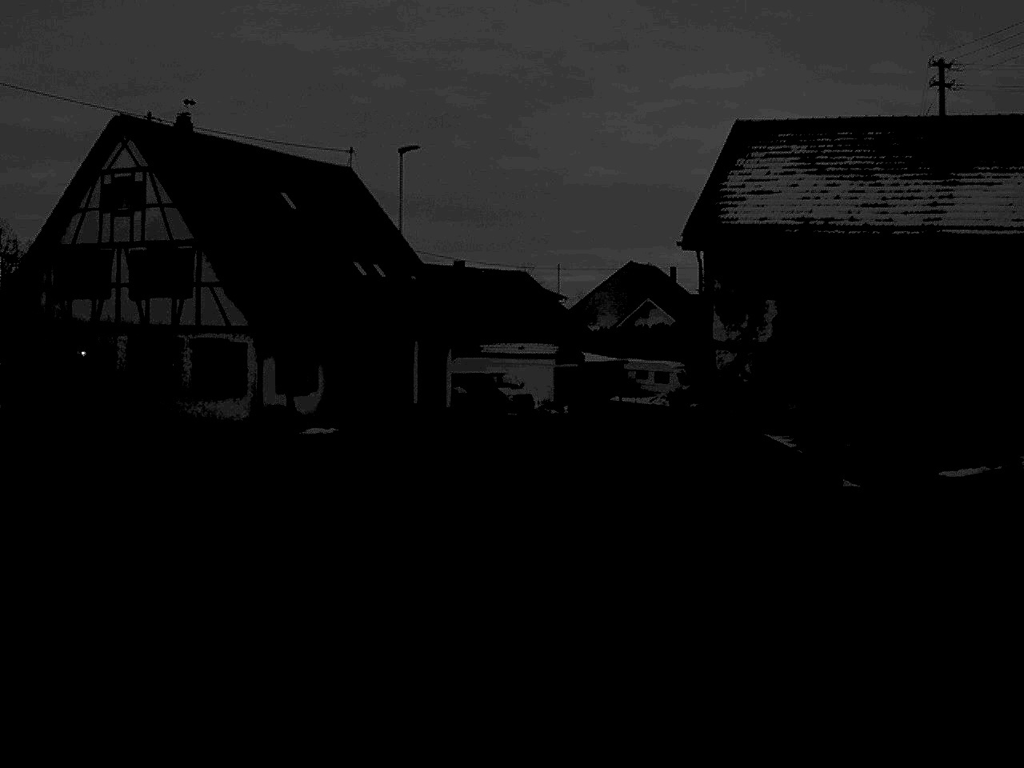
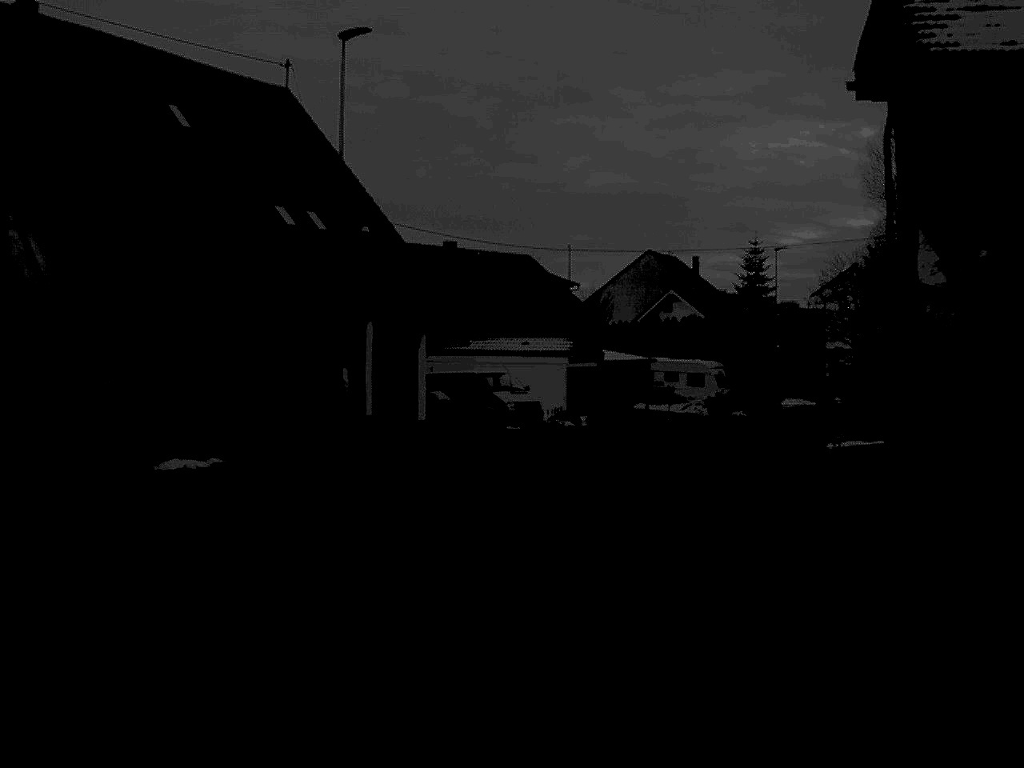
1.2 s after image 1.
(0.0, +14.1) m; 0°
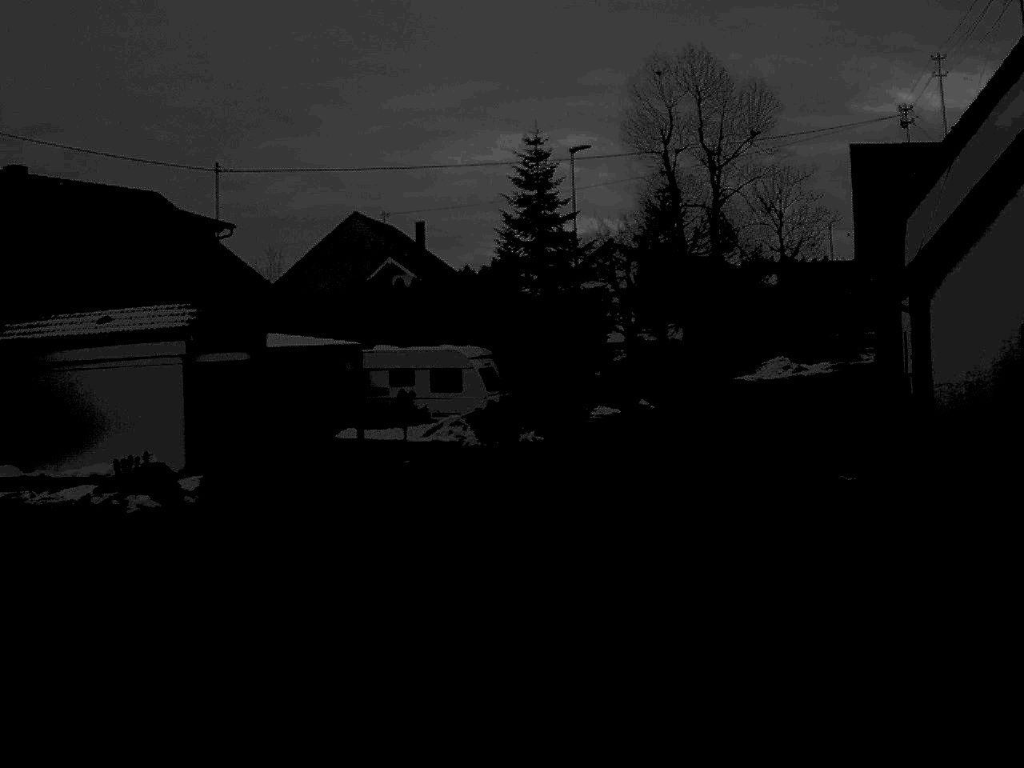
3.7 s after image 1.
(+2.6, +29.1) m; +13°
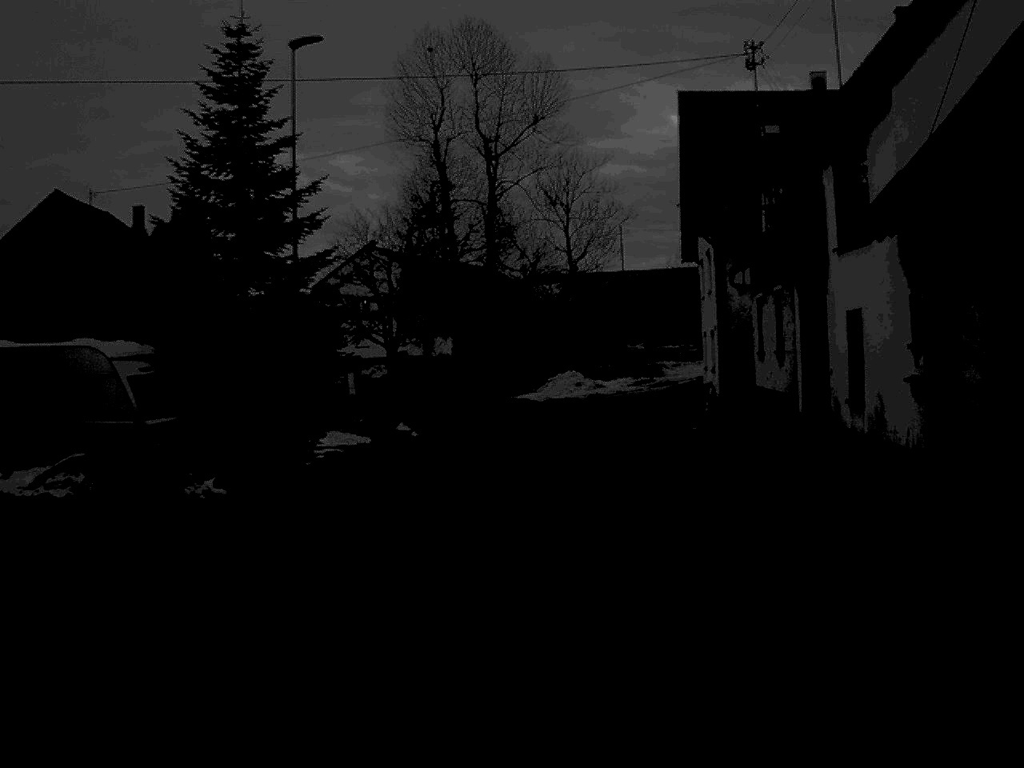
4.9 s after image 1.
(+1.3, +14.0) m; +10°
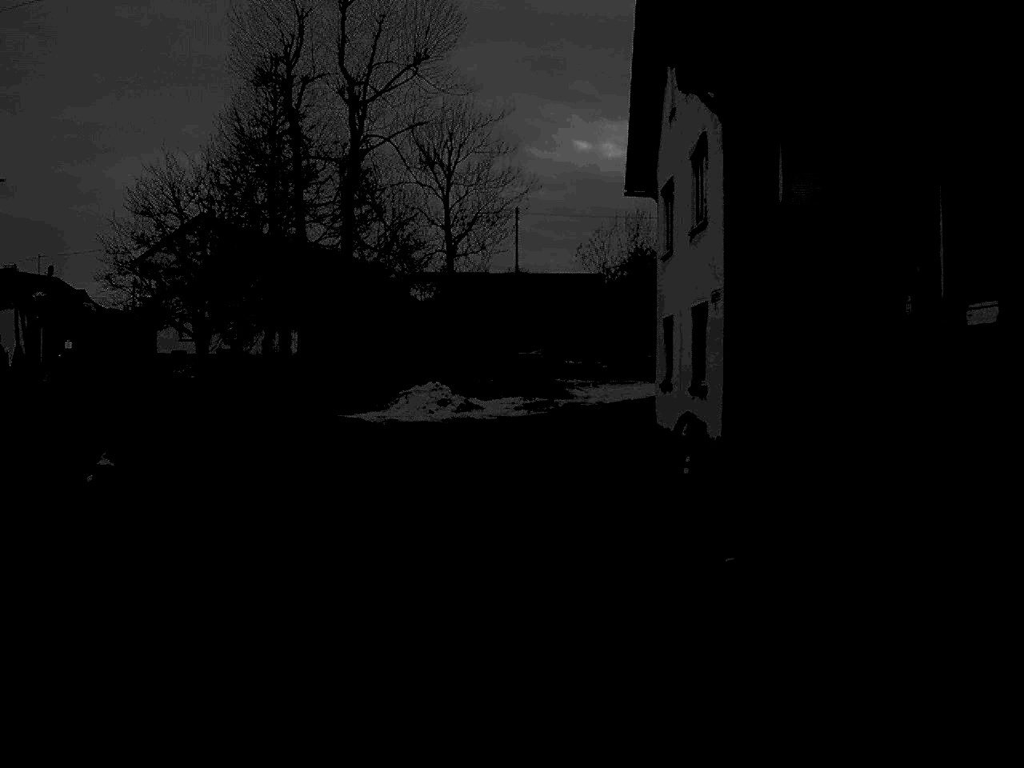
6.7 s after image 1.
(+1.5, +21.5) m; +4°
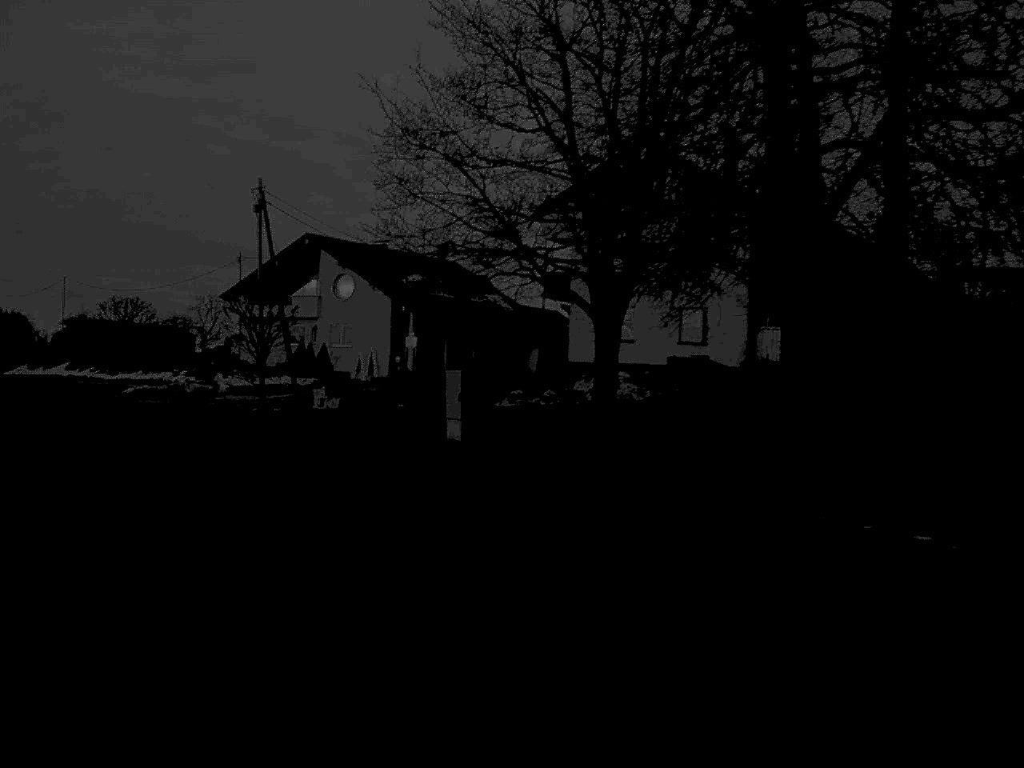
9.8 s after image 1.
(-6.3, +33.4) m; -22°
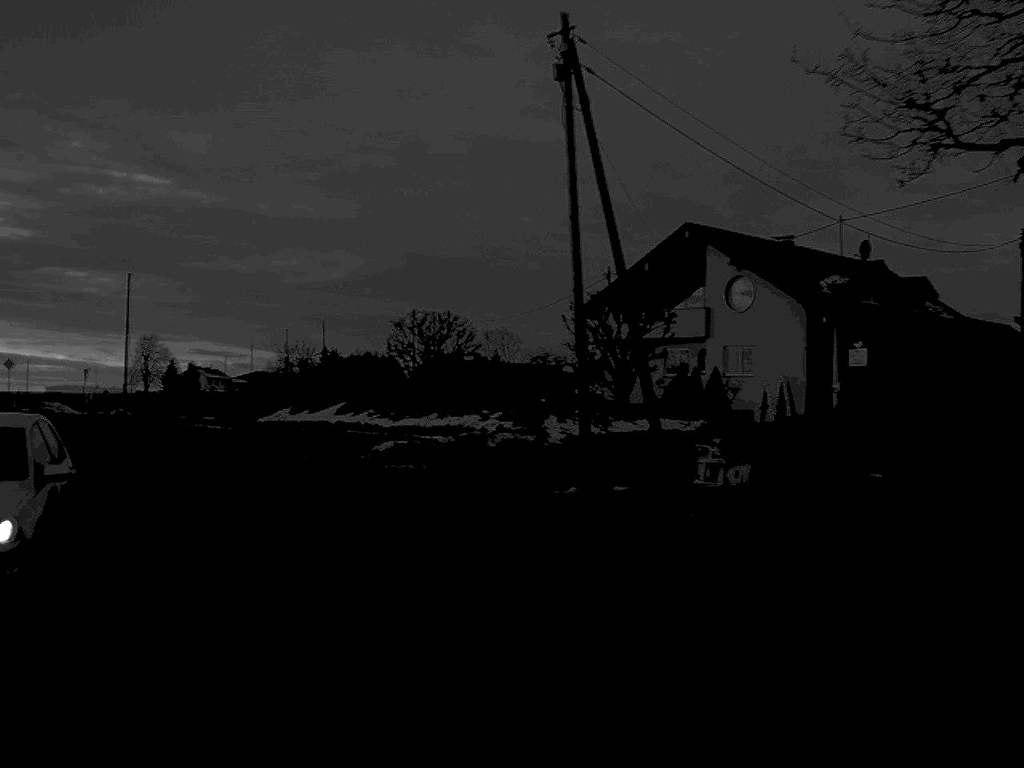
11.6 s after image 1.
(-2.6, +19.3) m; -18°
